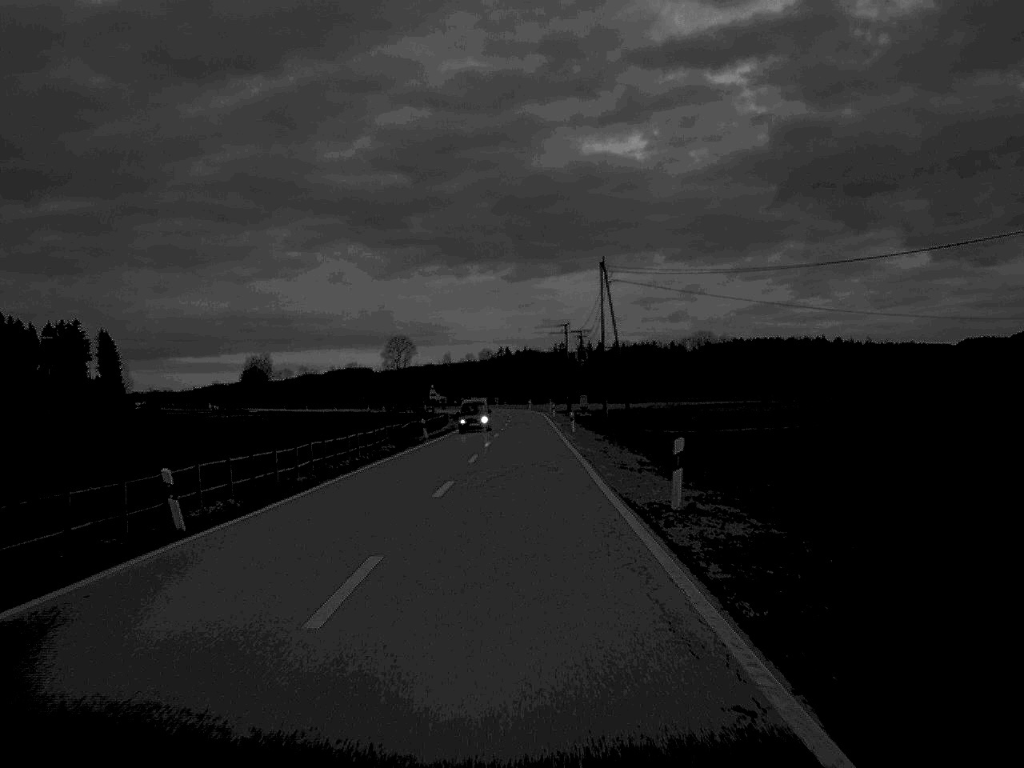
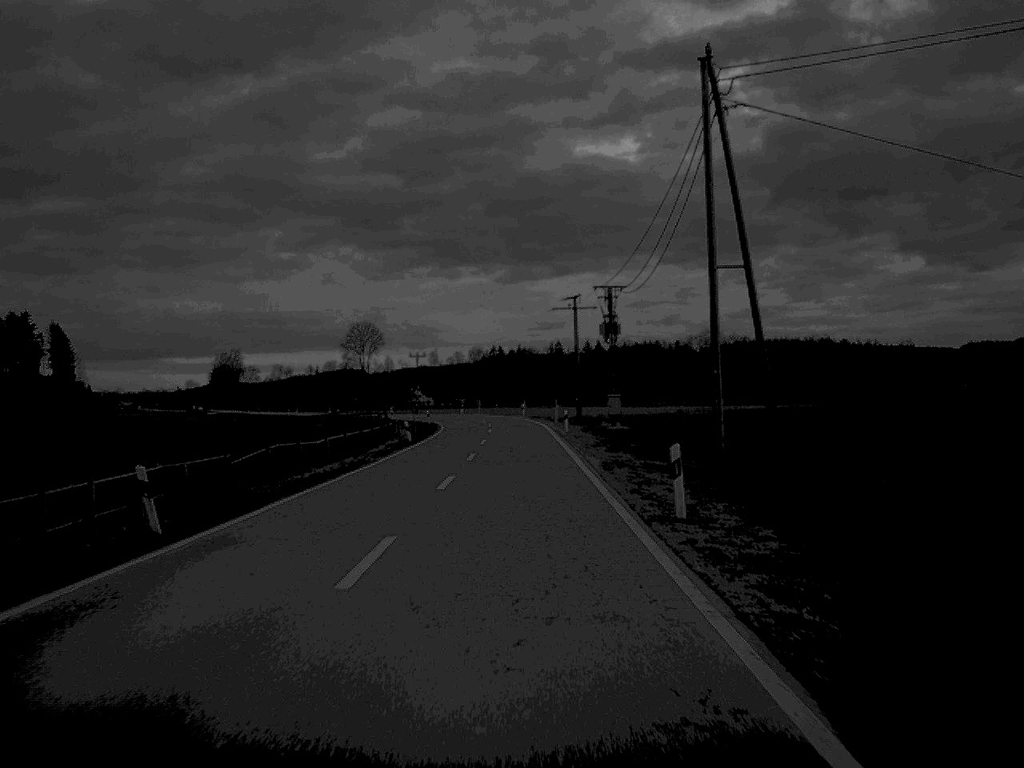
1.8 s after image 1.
(+0.1, +46.2) m; 0°
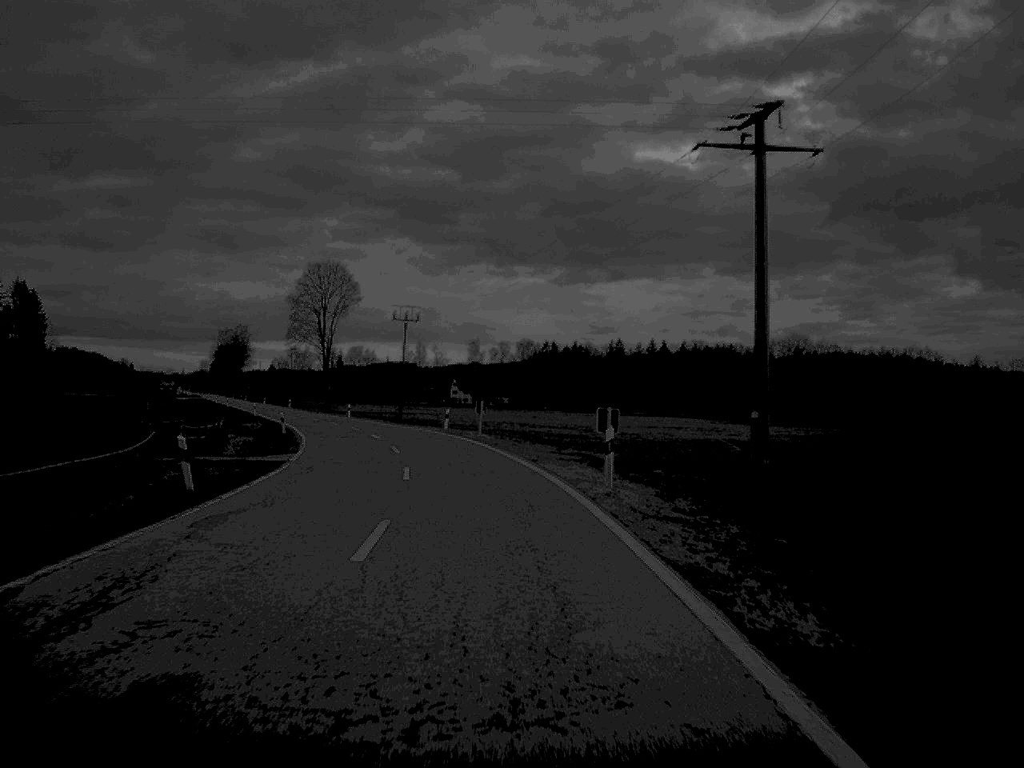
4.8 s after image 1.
(-0.6, +76.1) m; -2°
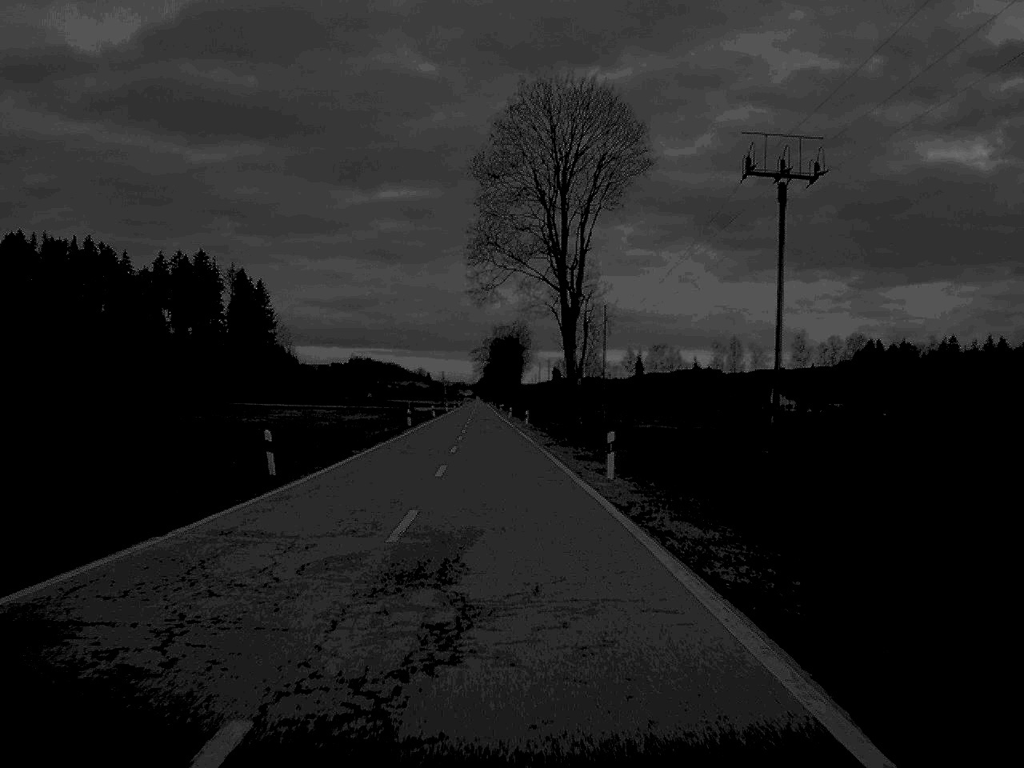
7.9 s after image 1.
(-8.7, +70.8) m; -13°
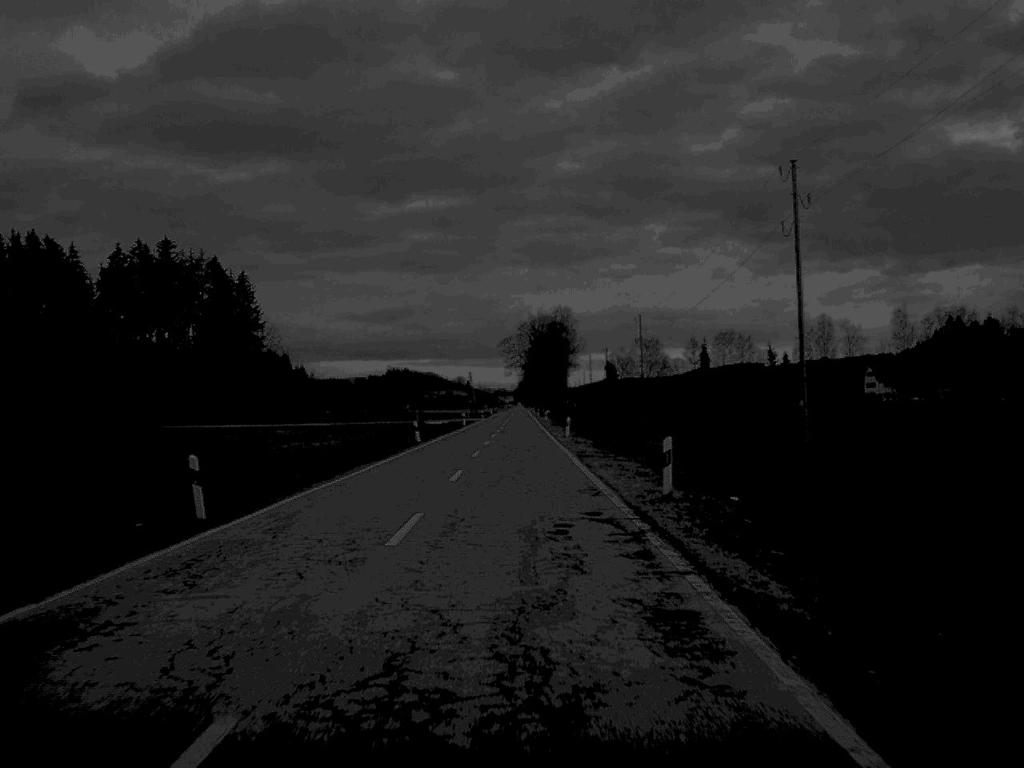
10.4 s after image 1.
(-1.4, +60.8) m; -2°
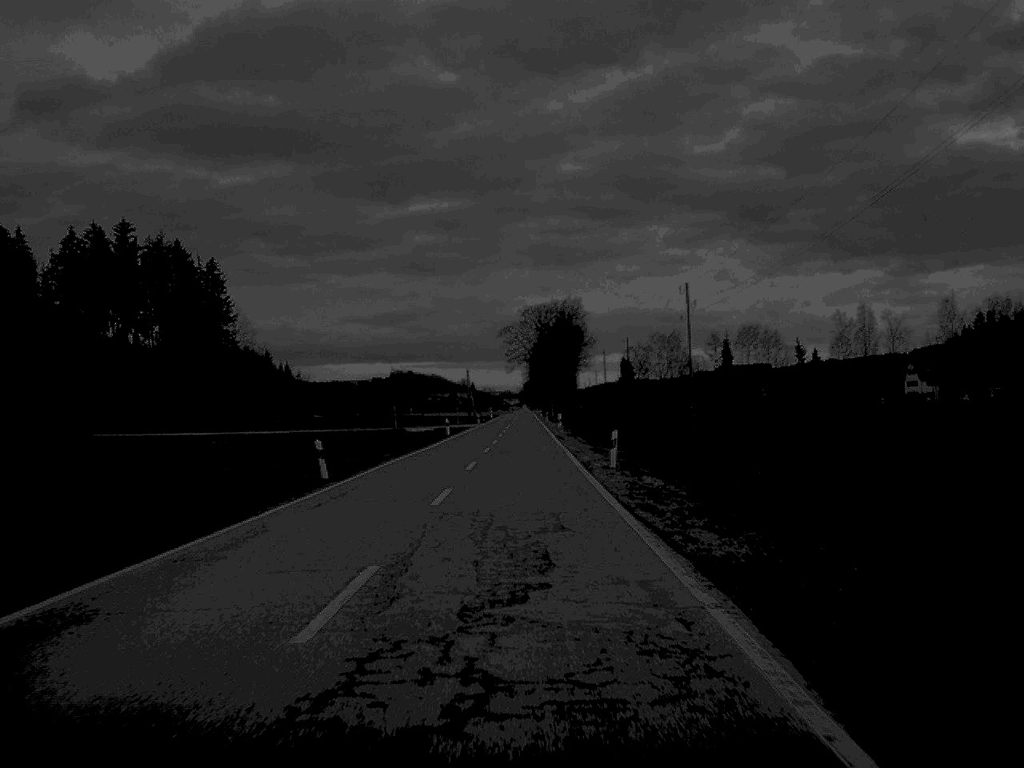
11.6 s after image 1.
(0.0, +30.4) m; 0°
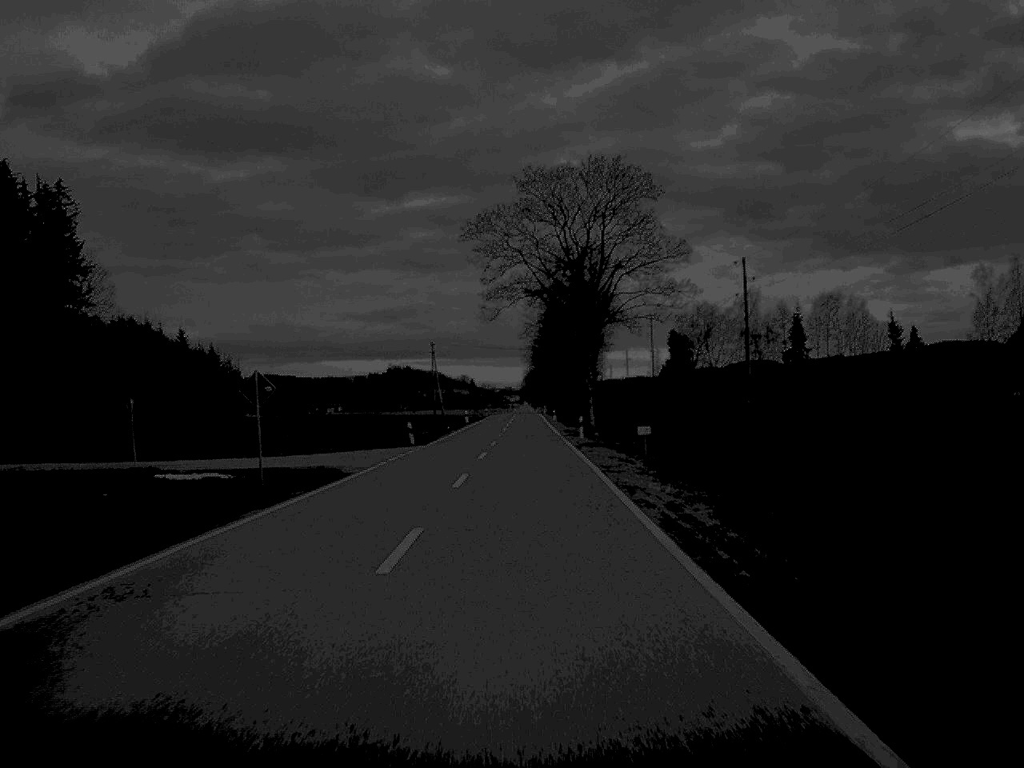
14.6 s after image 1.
(0.0, +81.9) m; 0°
